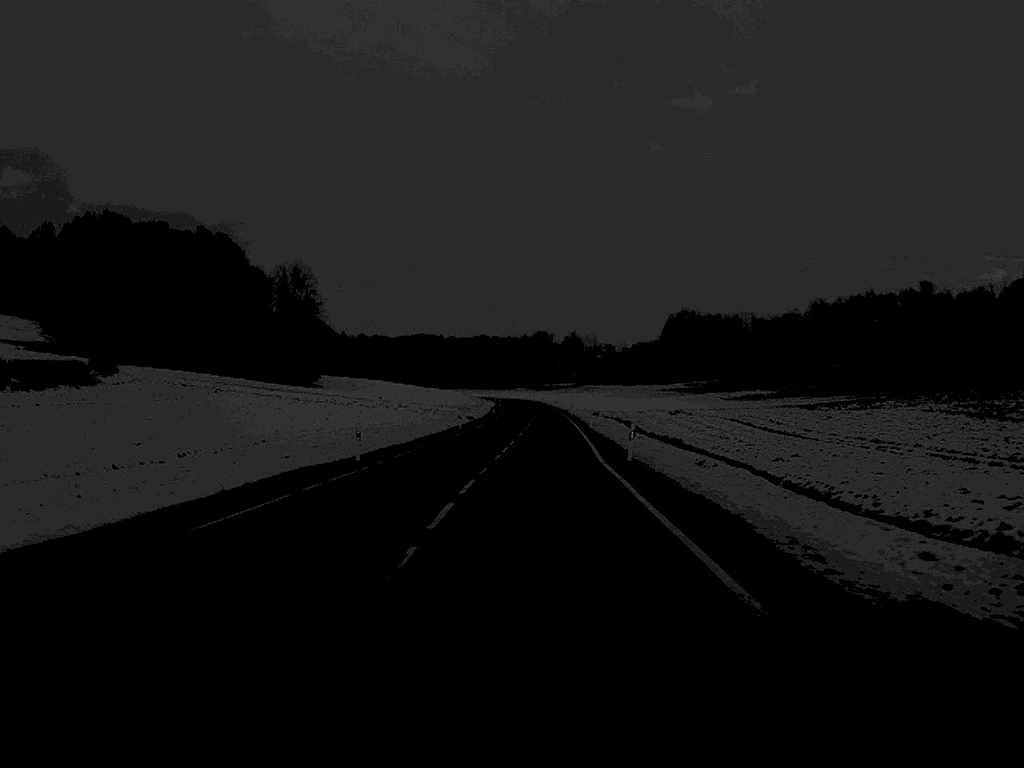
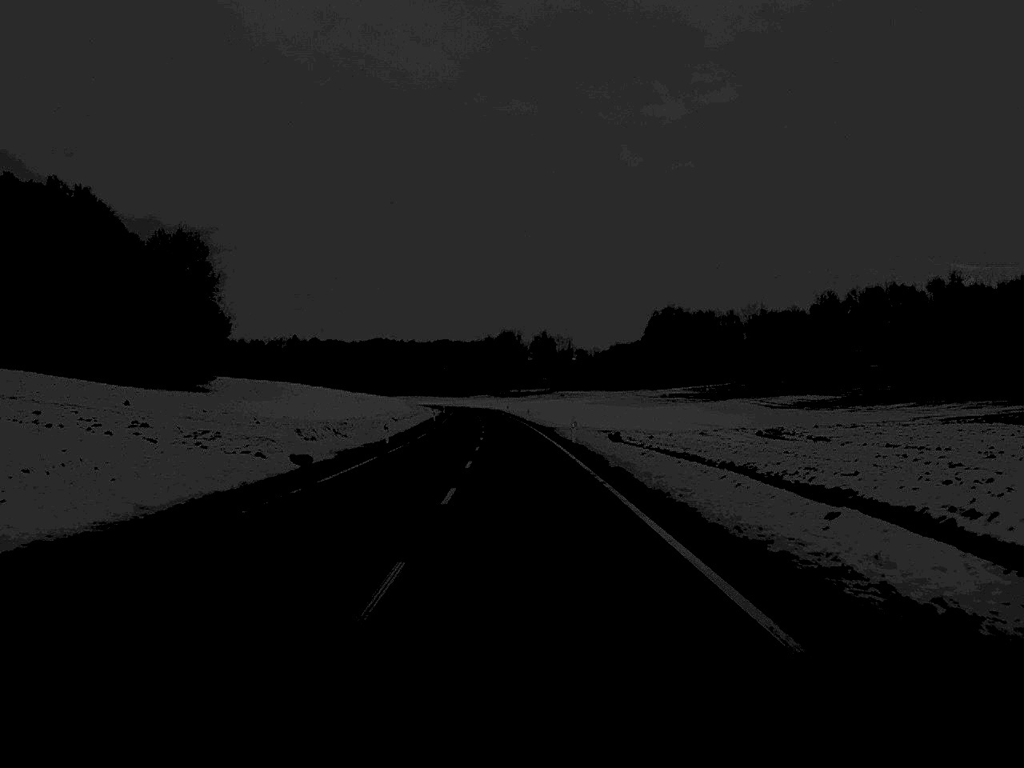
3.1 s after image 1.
(+1.1, +70.8) m; +1°
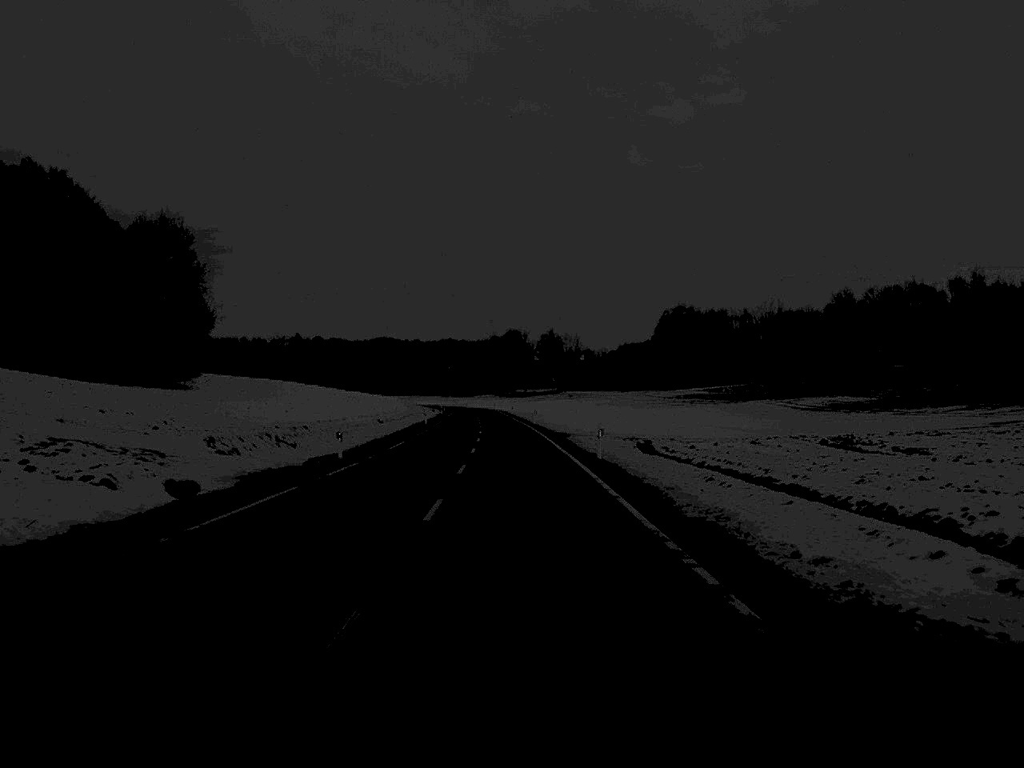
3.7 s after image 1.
(0.0, +14.4) m; 0°
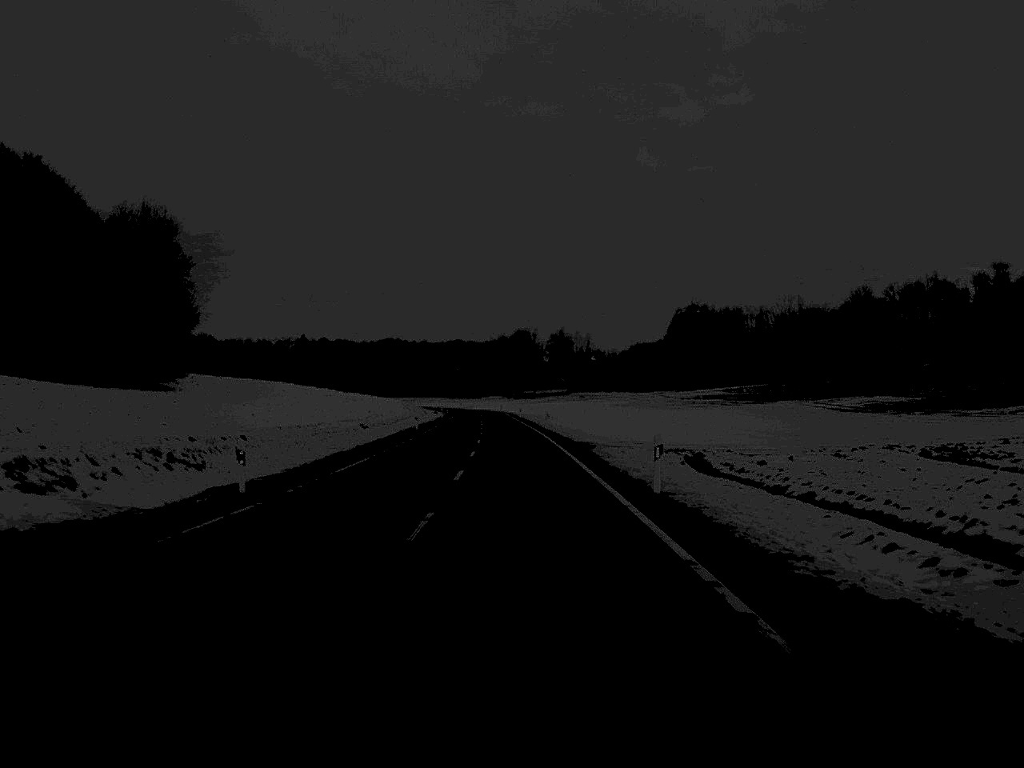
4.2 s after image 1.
(0.0, +13.9) m; 0°
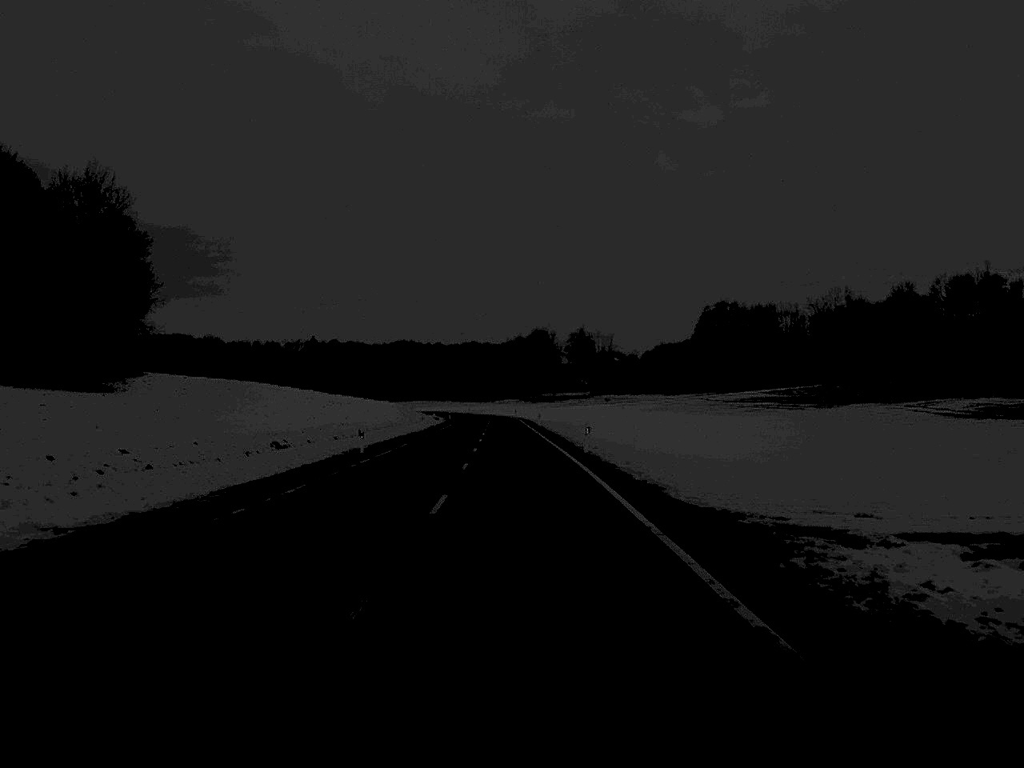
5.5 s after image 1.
(-0.2, +30.7) m; -1°
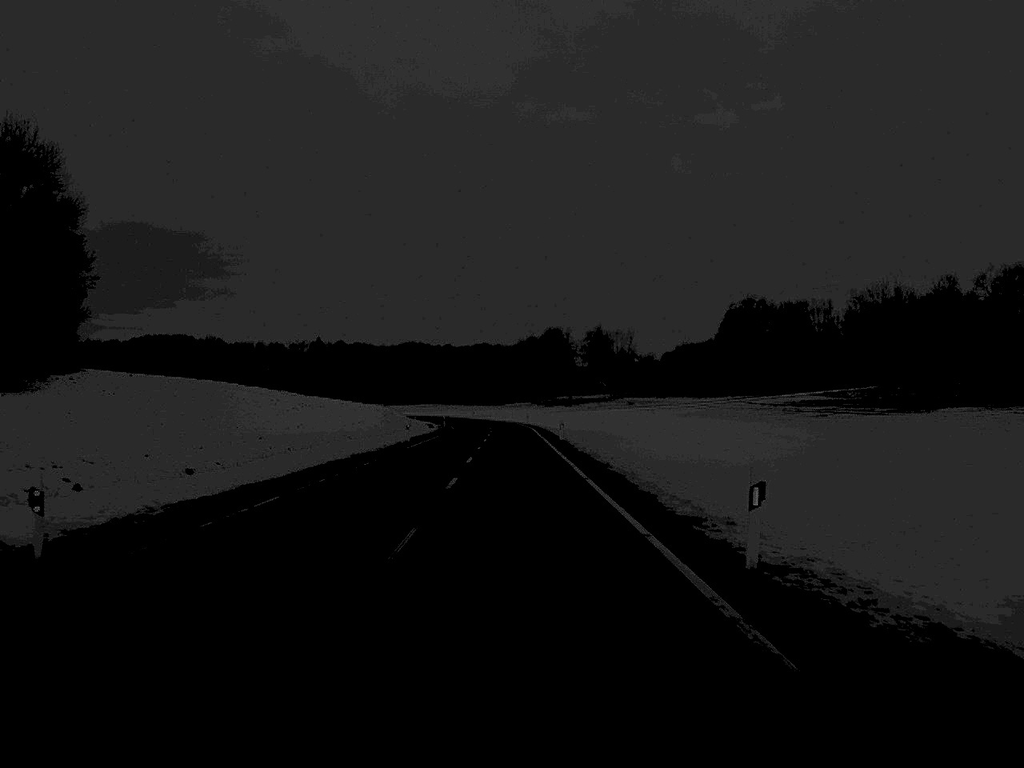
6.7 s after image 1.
(-0.2, +29.1) m; -1°
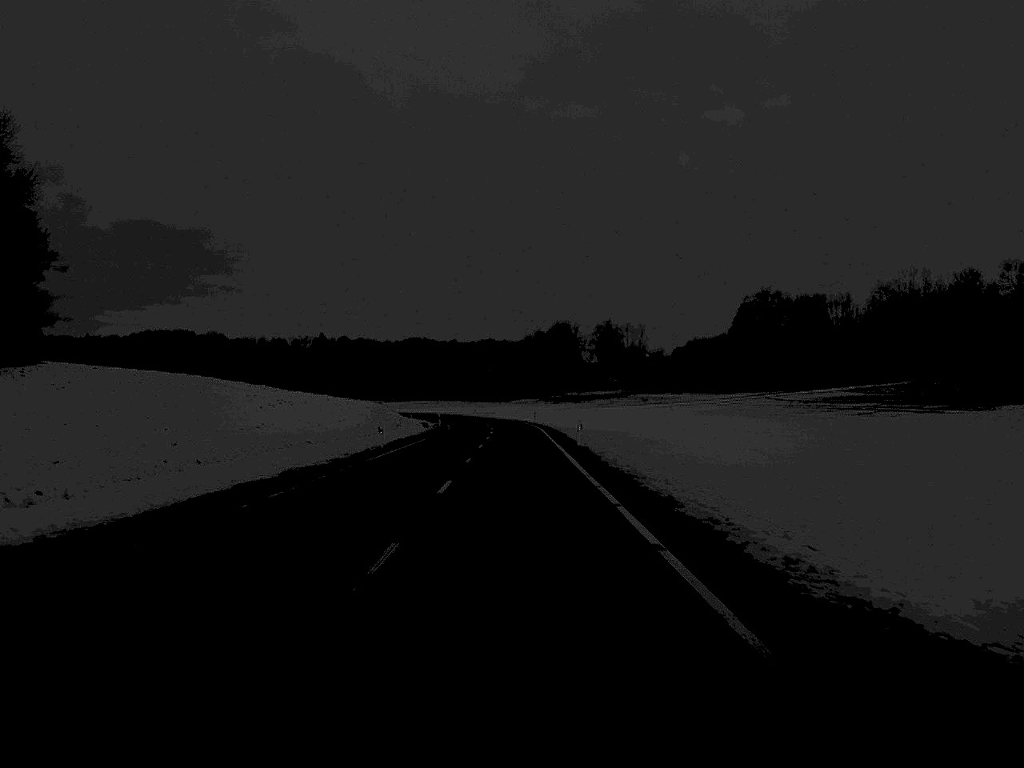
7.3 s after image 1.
(0.0, +14.3) m; 0°
